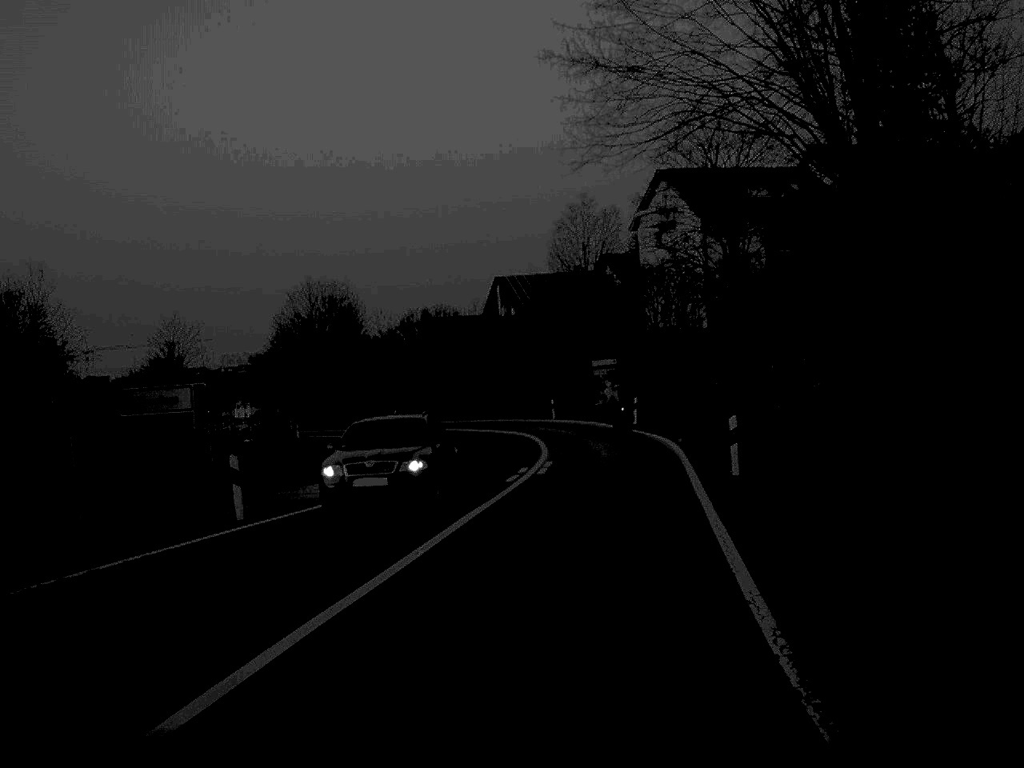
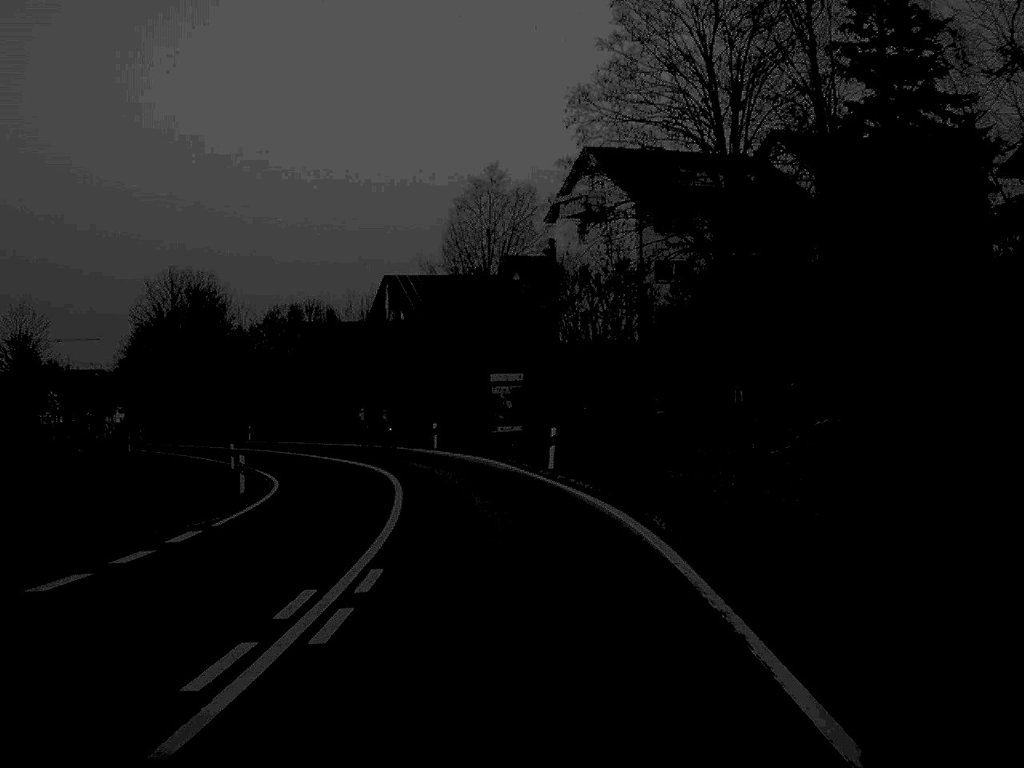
(+0.9, +17.2) m; +5°
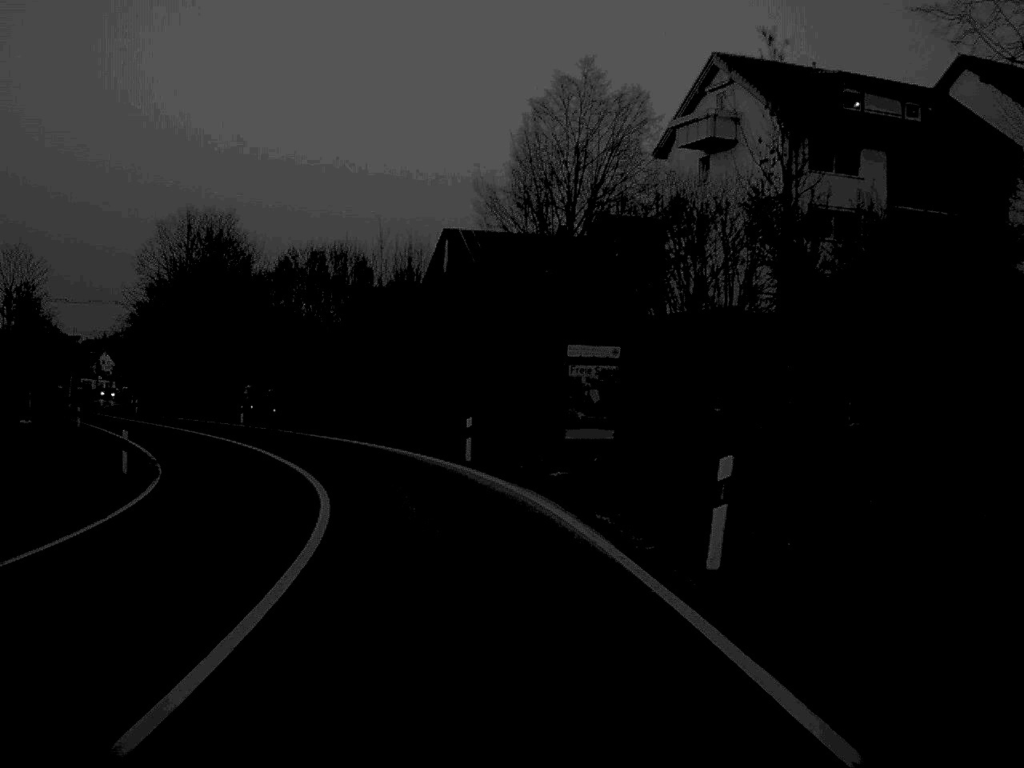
(-0.3, +20.1) m; -4°
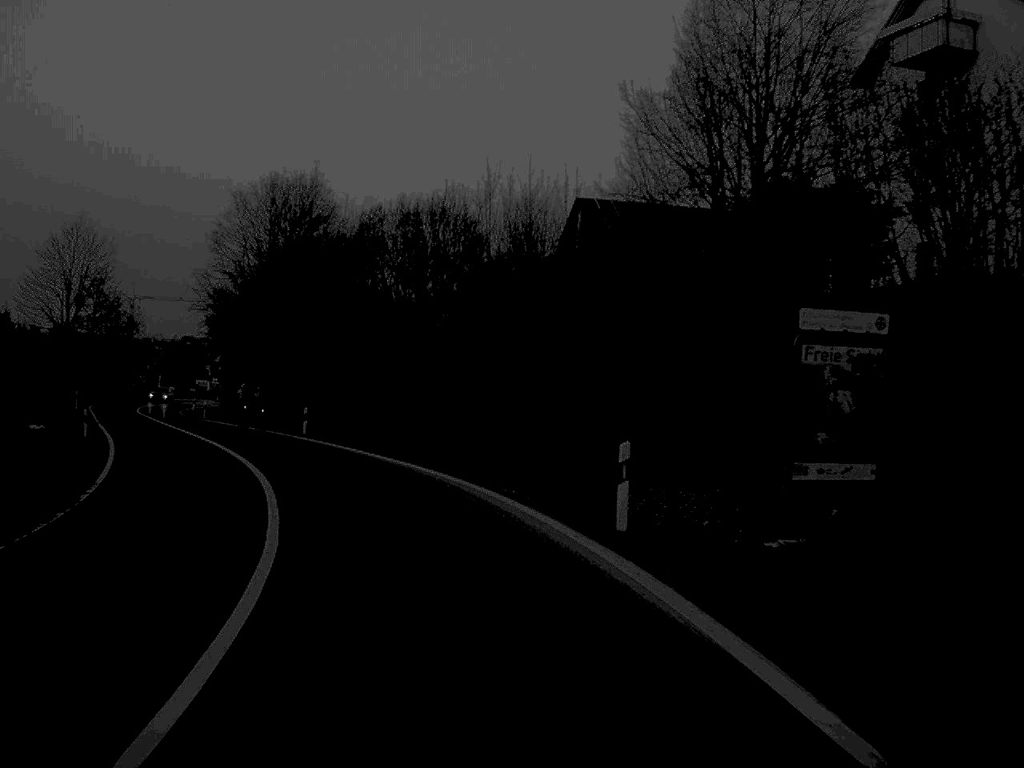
(-0.7, +14.9) m; -6°
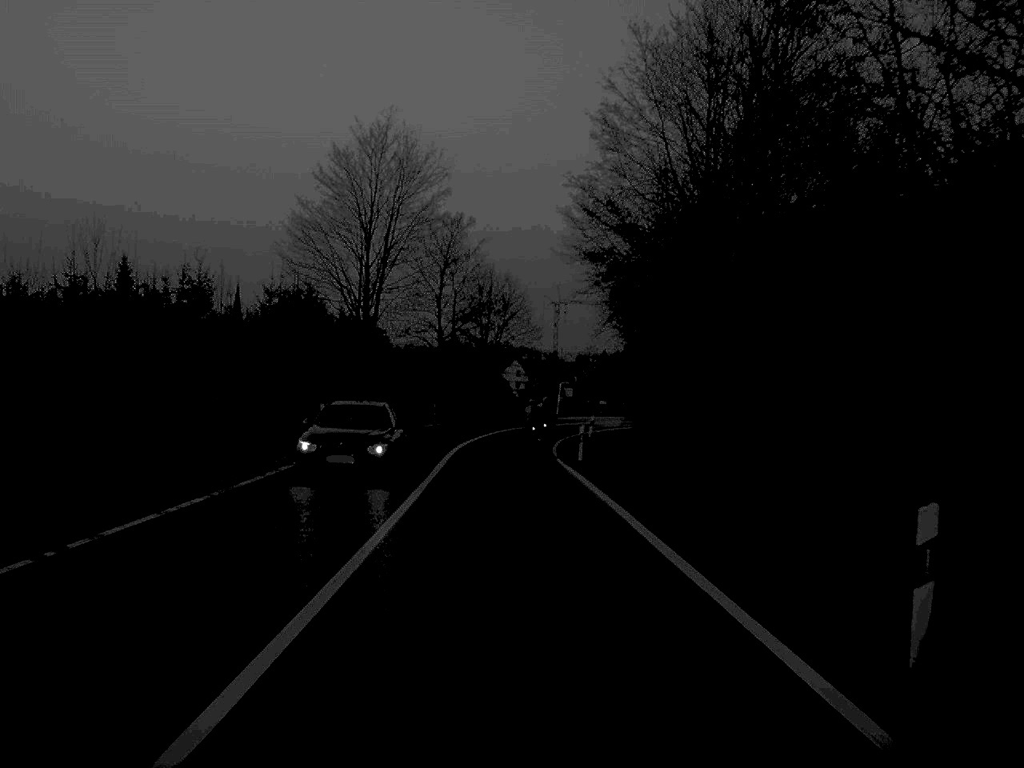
(-6.8, +36.4) m; -20°
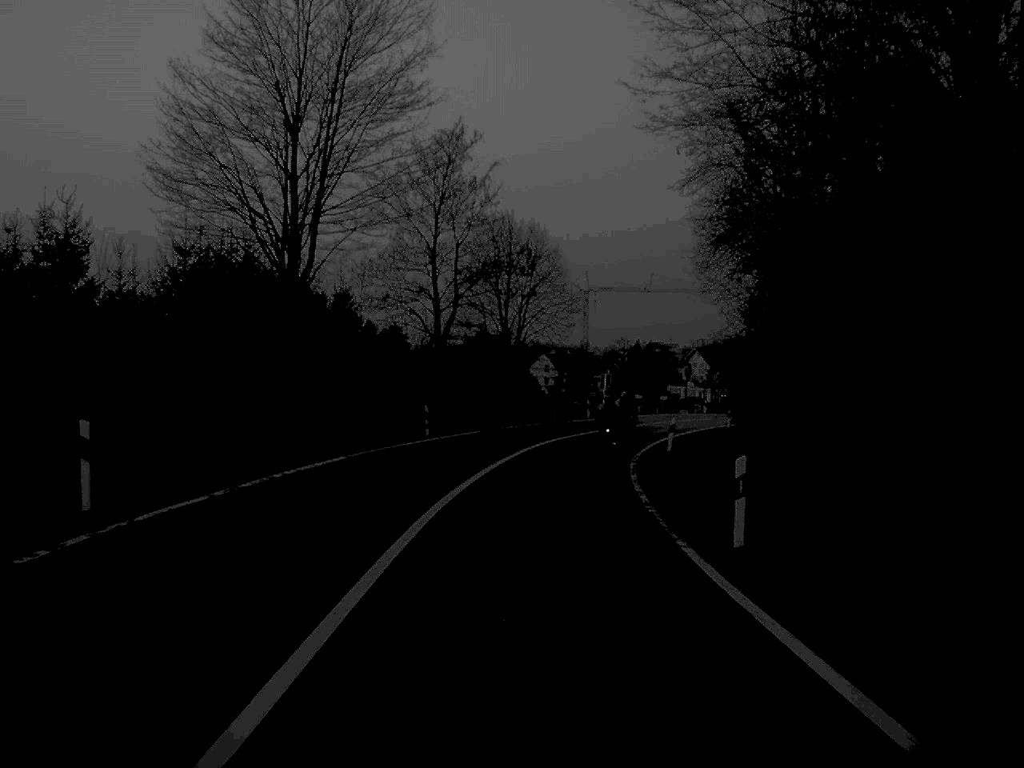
(-0.4, +22.4) m; -1°
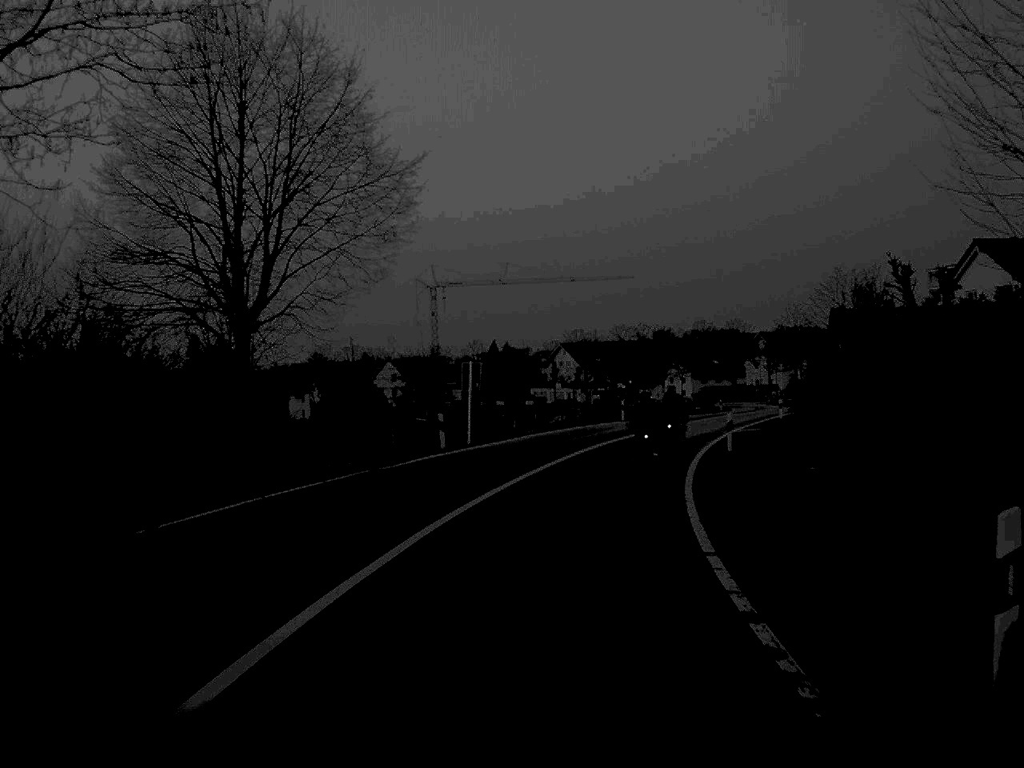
(+1.5, +34.4) m; +7°
